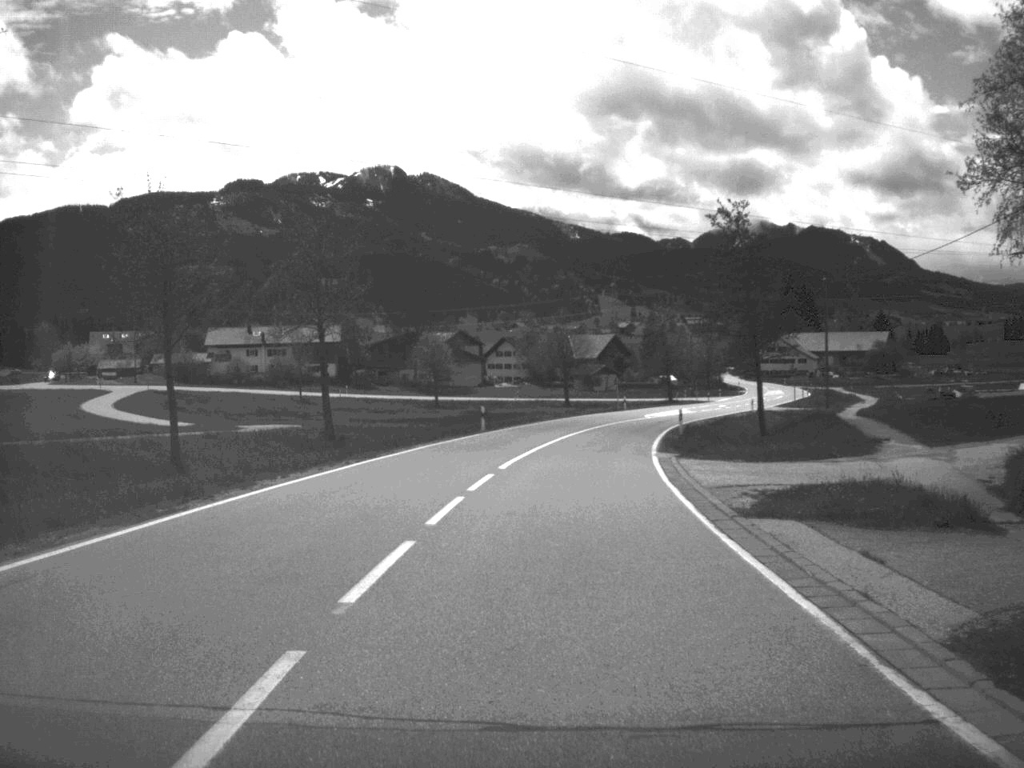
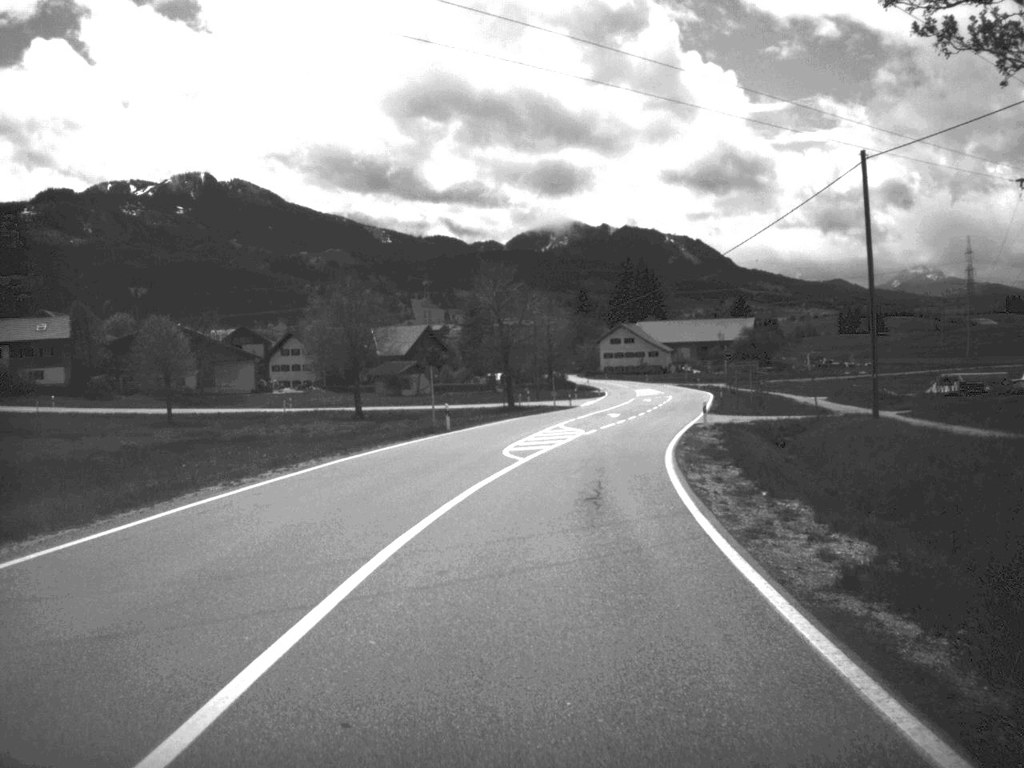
(+3.3, +48.2) m; +8°
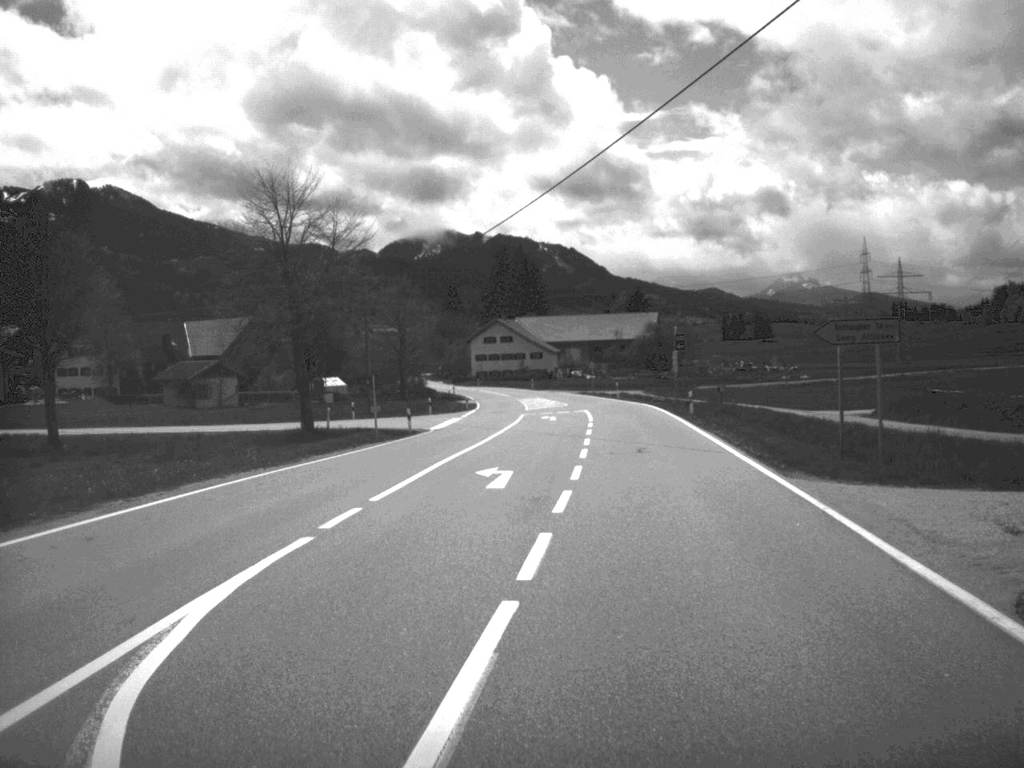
(+2.7, +43.7) m; +5°
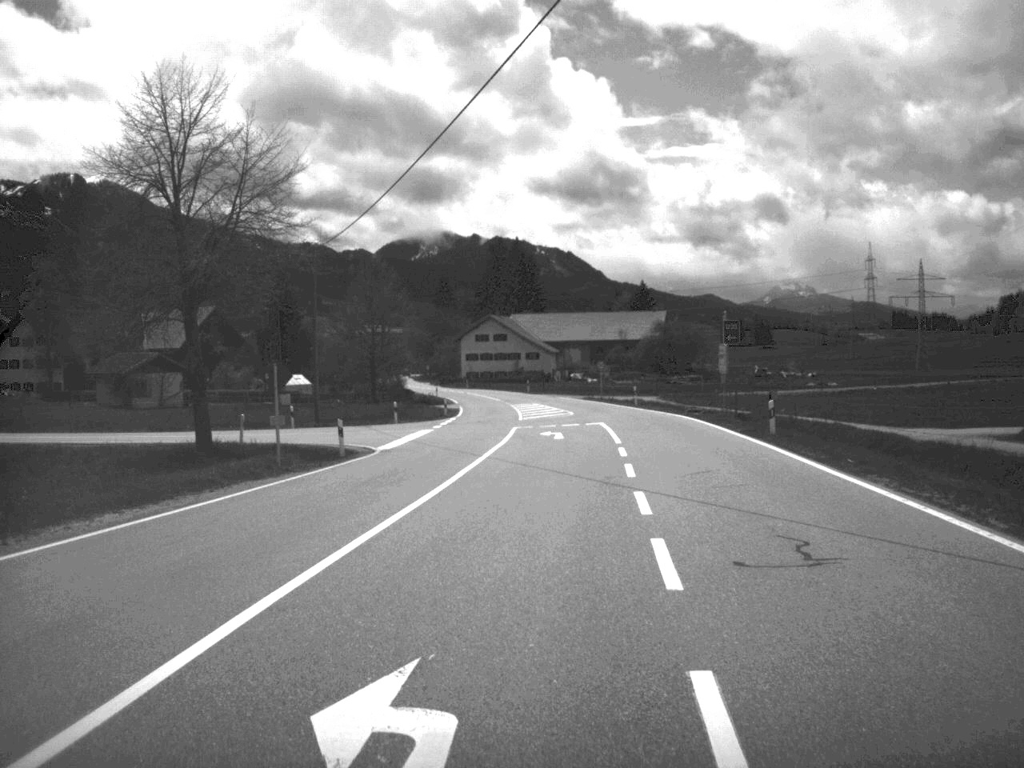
(0.0, +17.6) m; 0°
